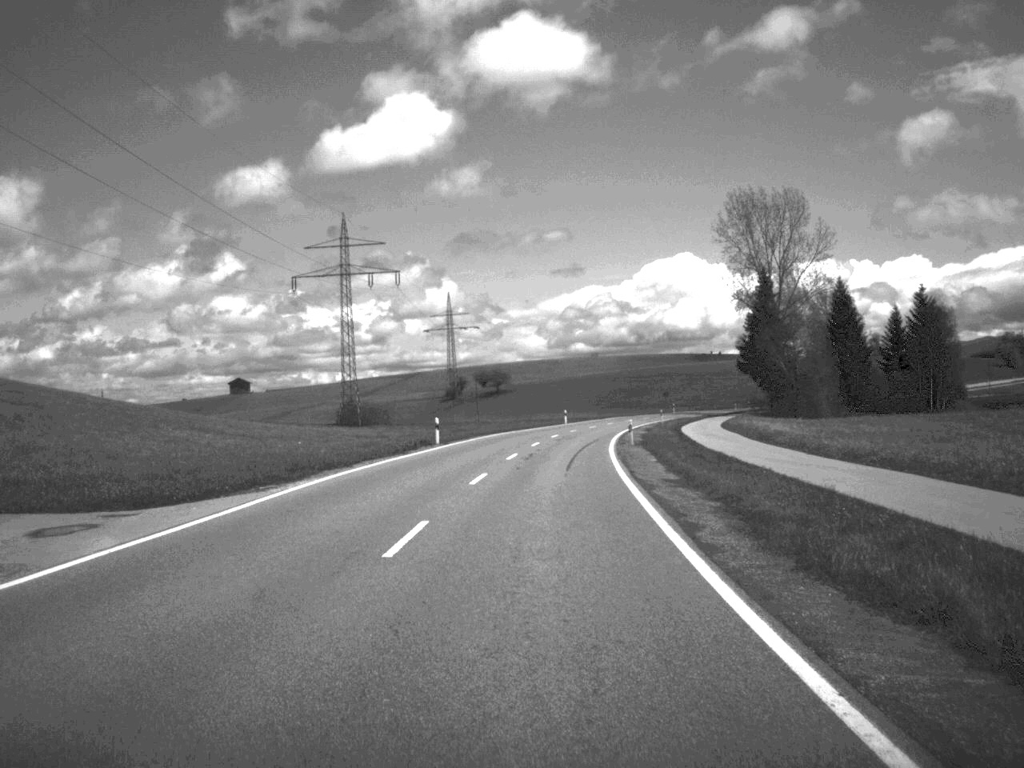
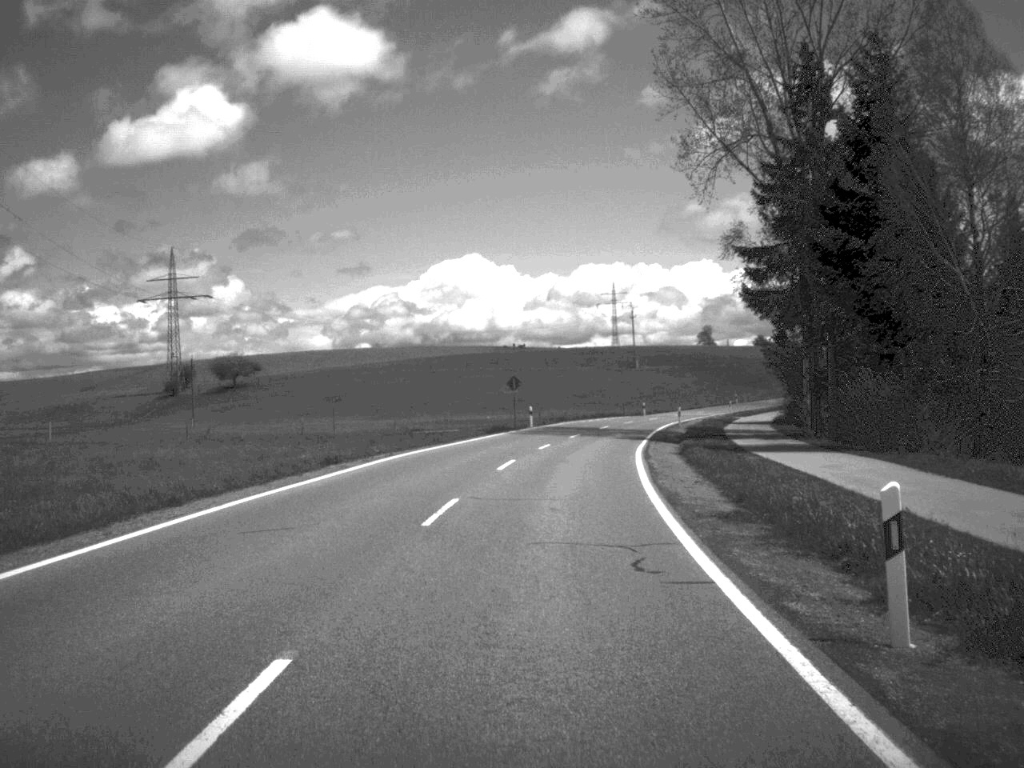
(+6.7, +91.3) m; +9°
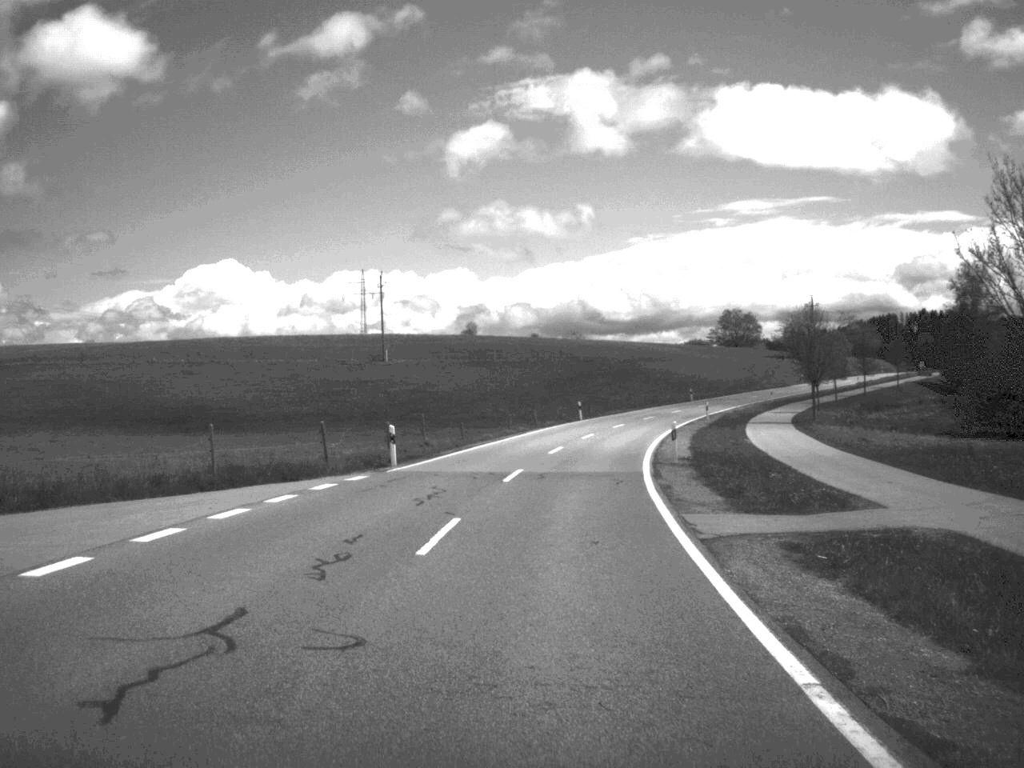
(+6.8, +72.7) m; +11°
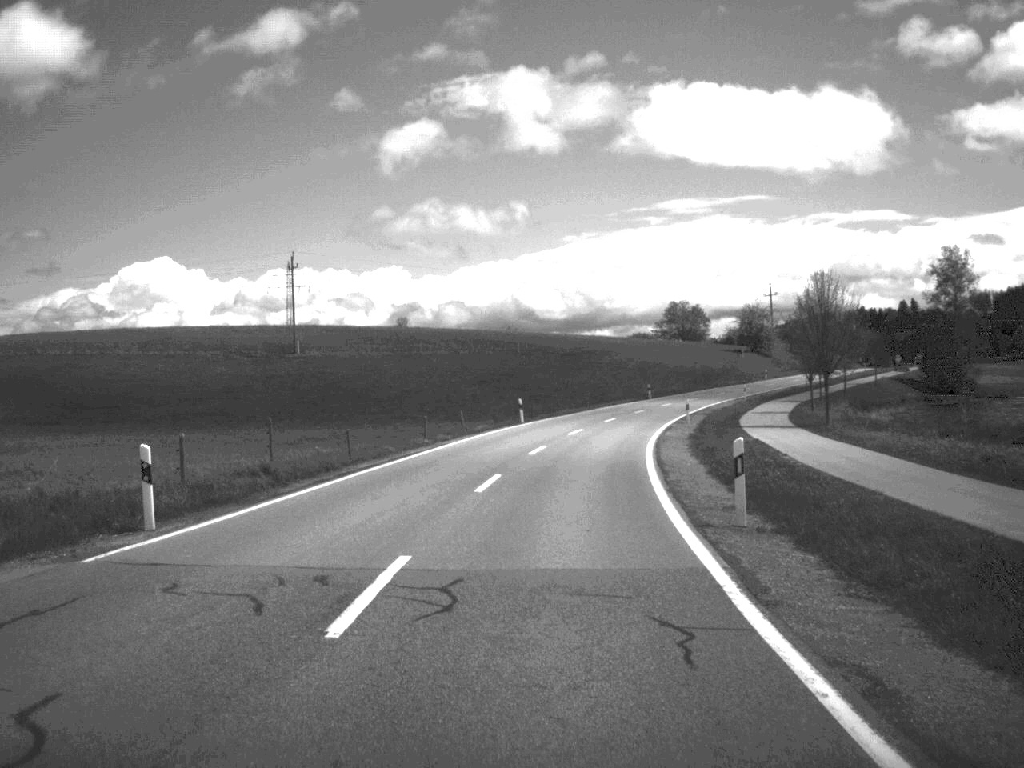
(+0.4, +17.2) m; +3°
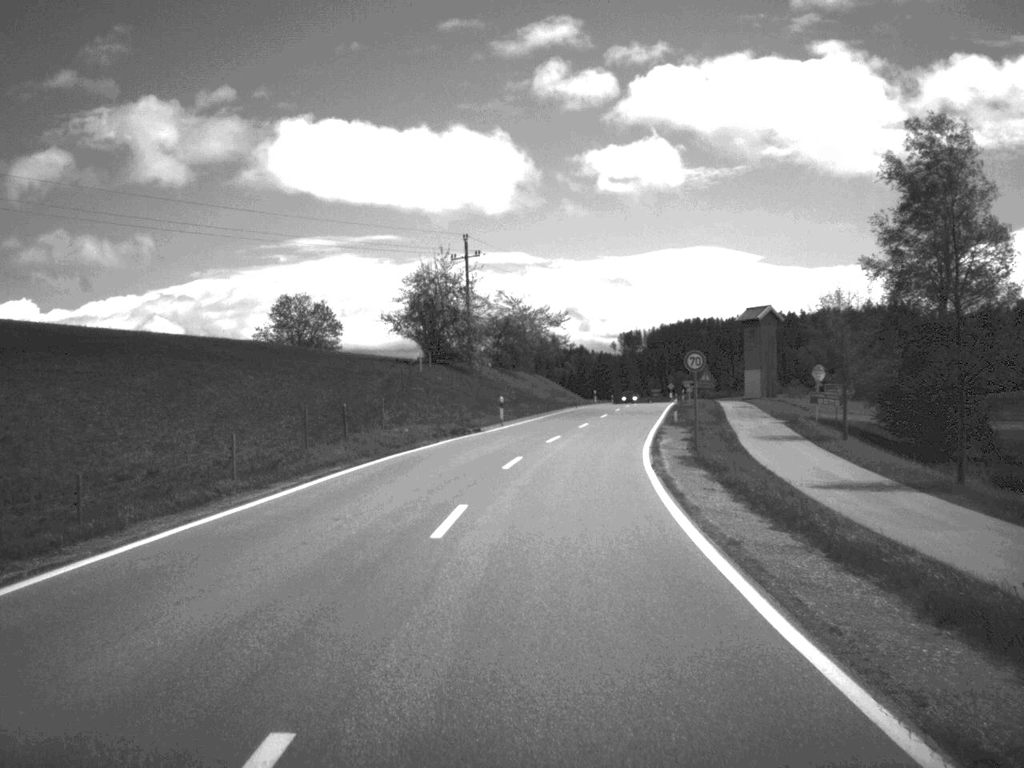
(+12.2, +88.5) m; +17°
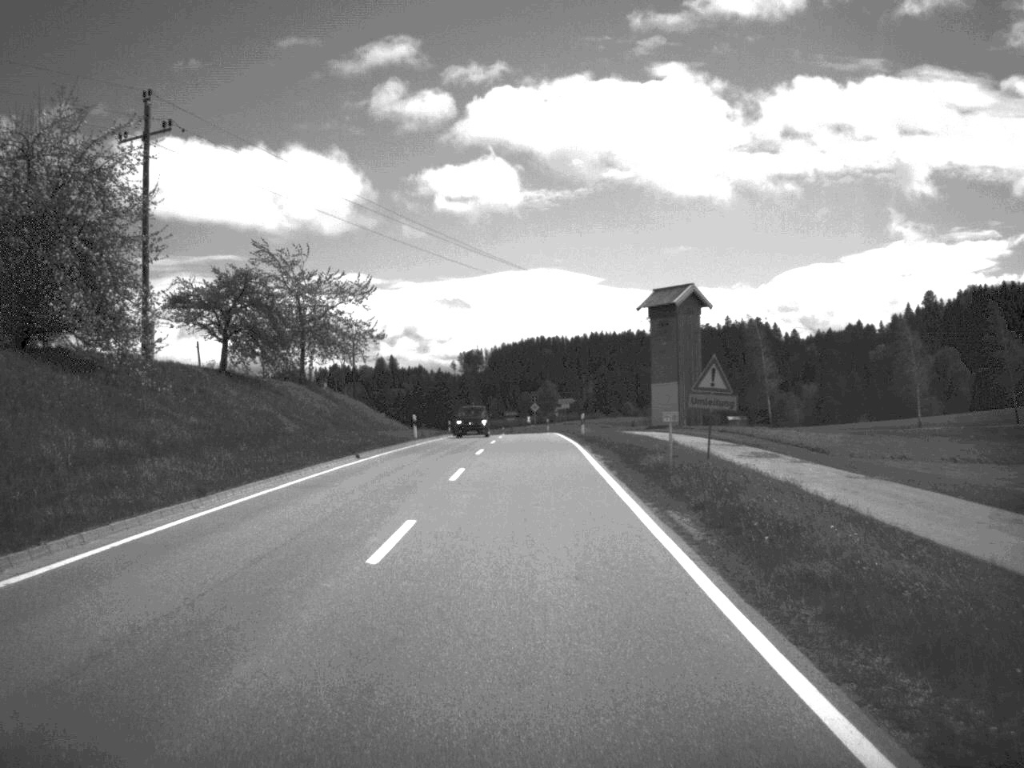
(+3.5, +49.3) m; +7°
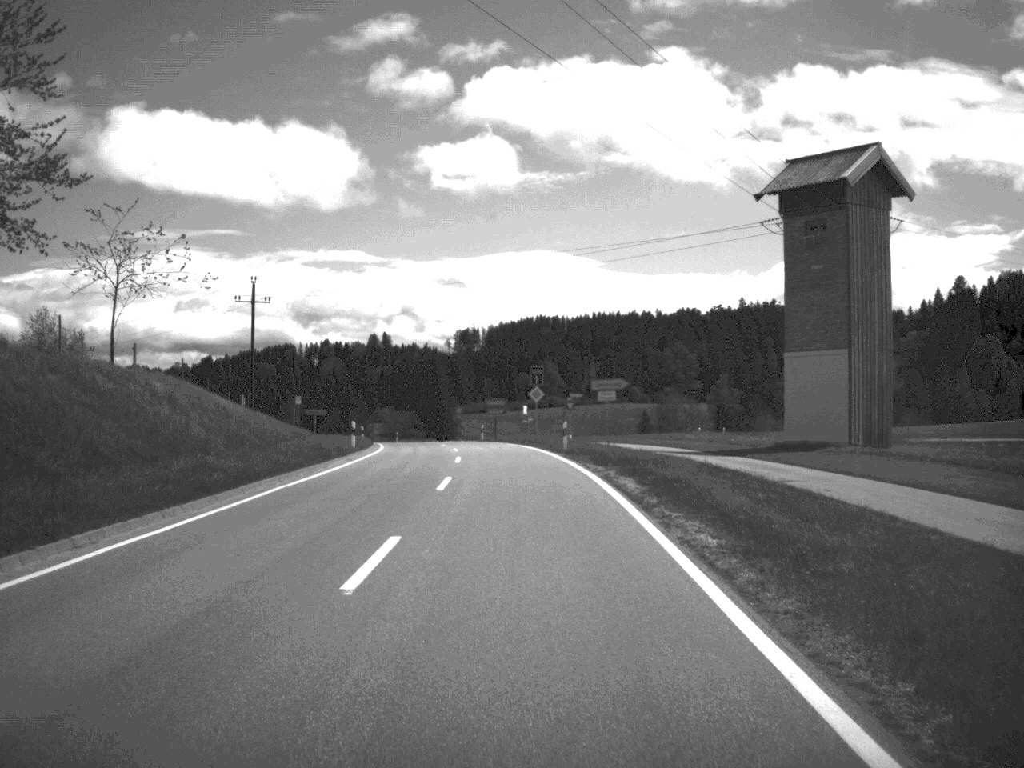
(+0.1, +49.5) m; 0°
